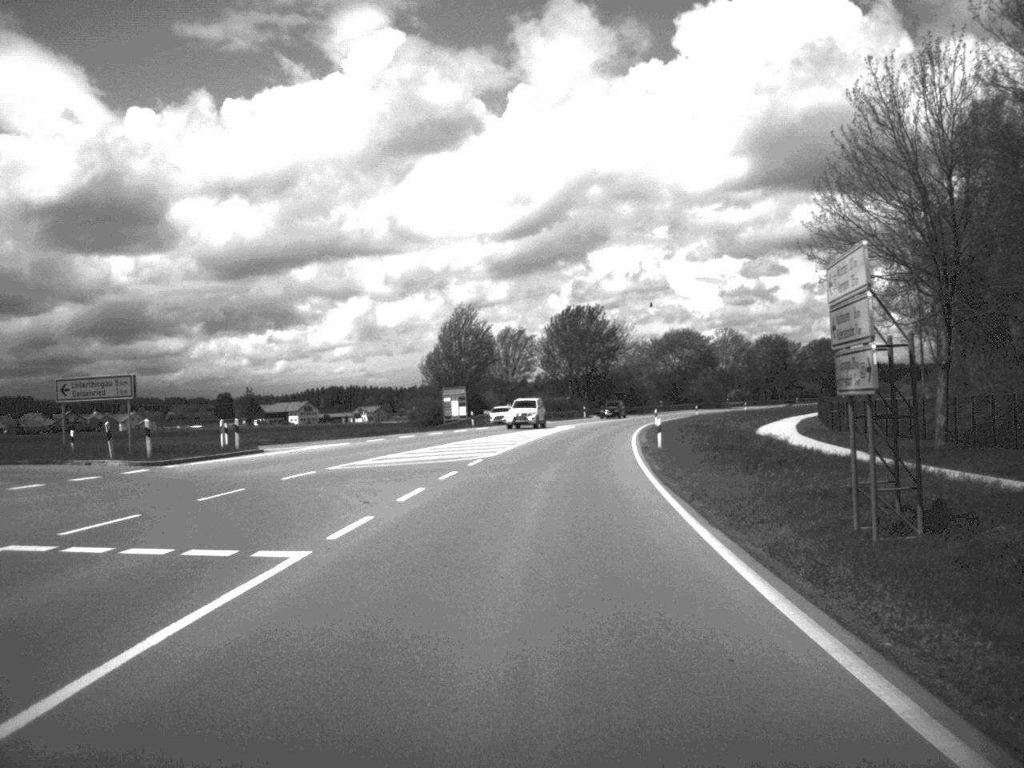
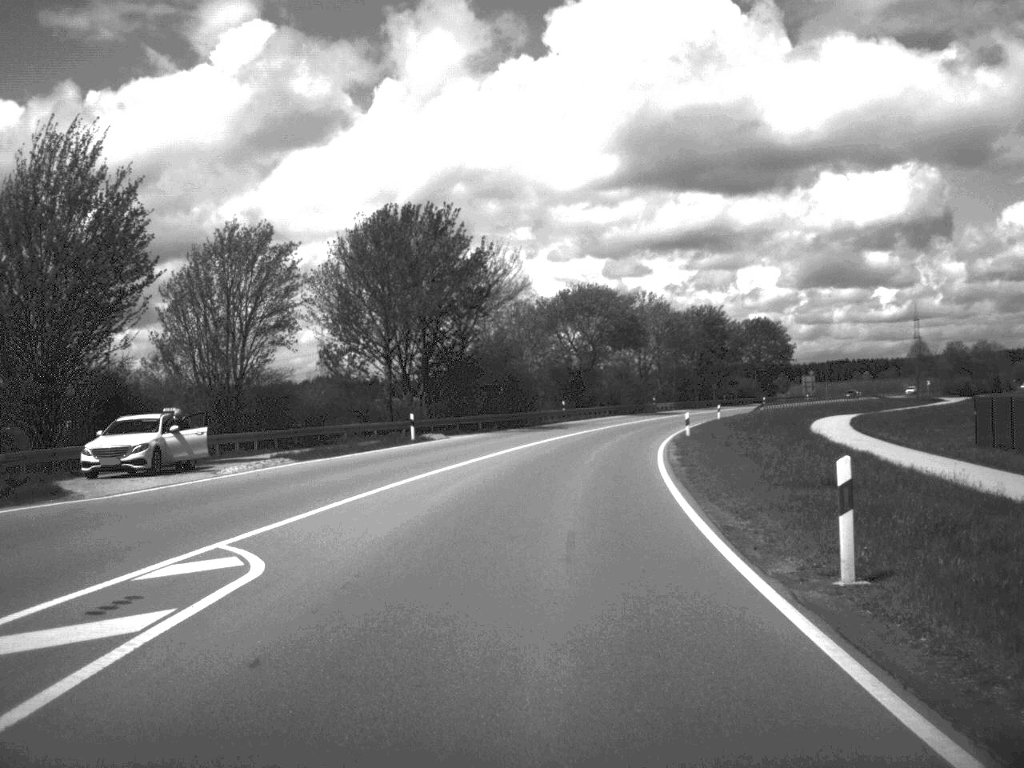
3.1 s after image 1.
(+3.8, +67.5) m; +6°
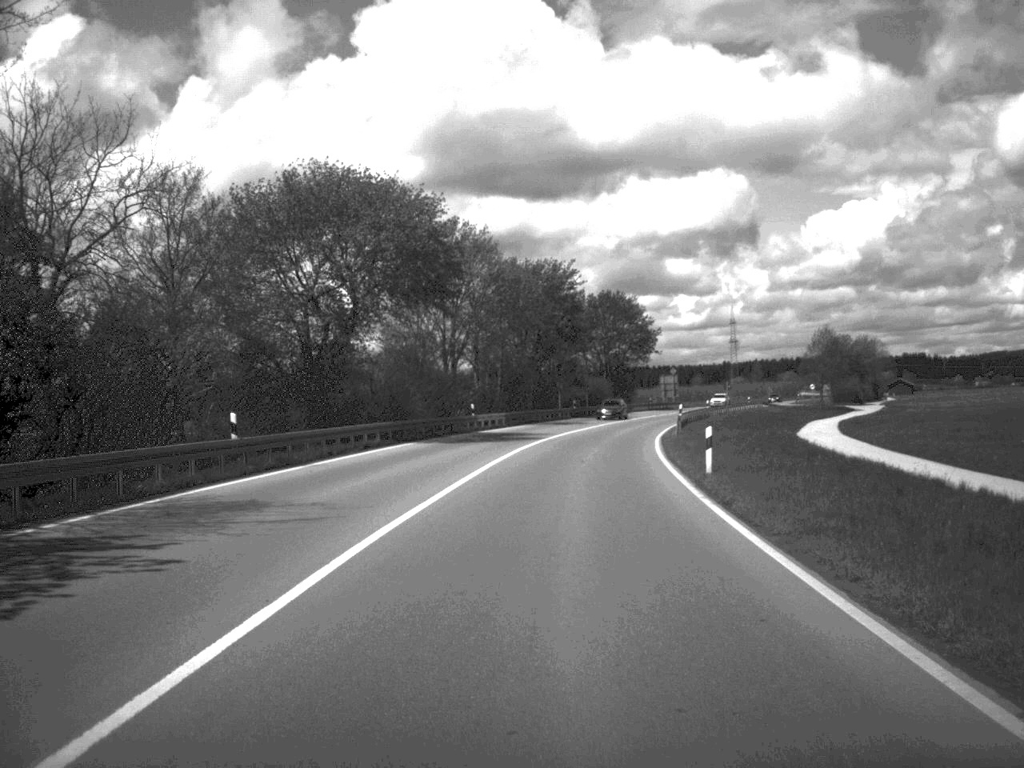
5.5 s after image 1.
(+4.1, +55.0) m; +9°
